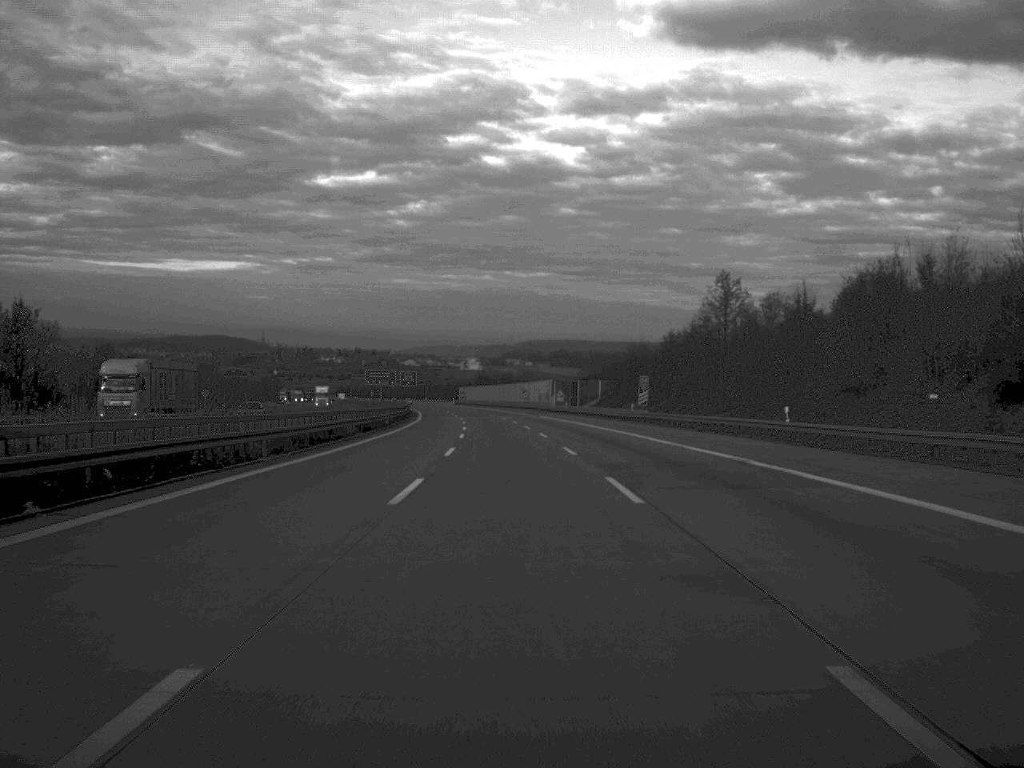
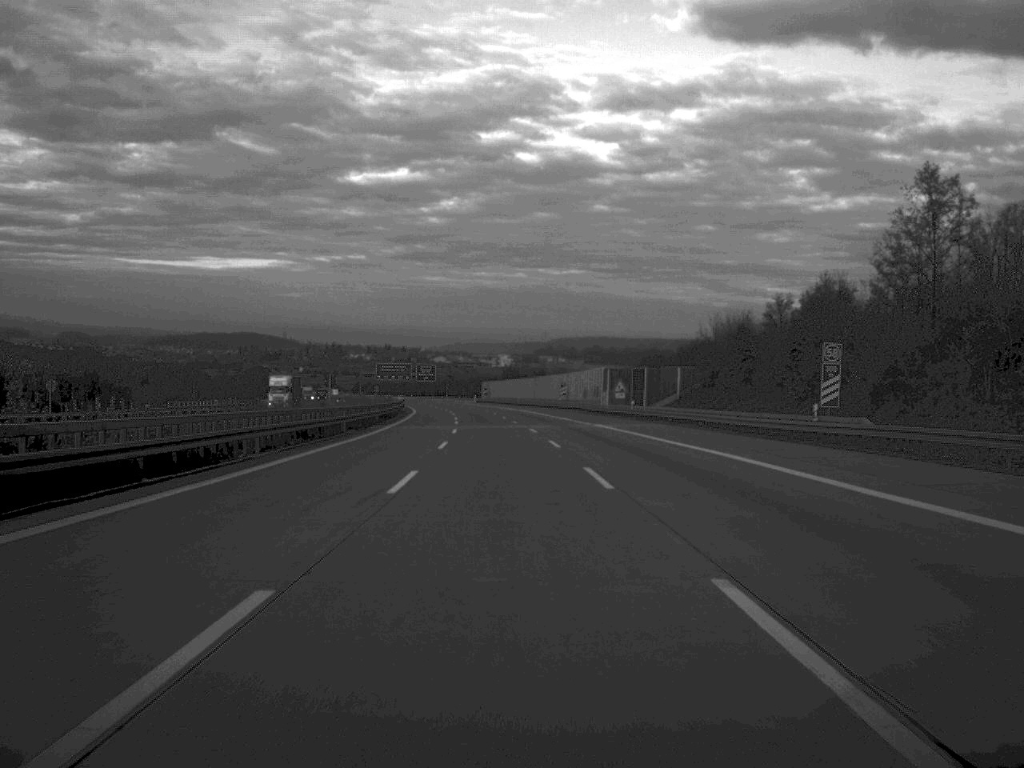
(-0.6, +50.9) m; -2°
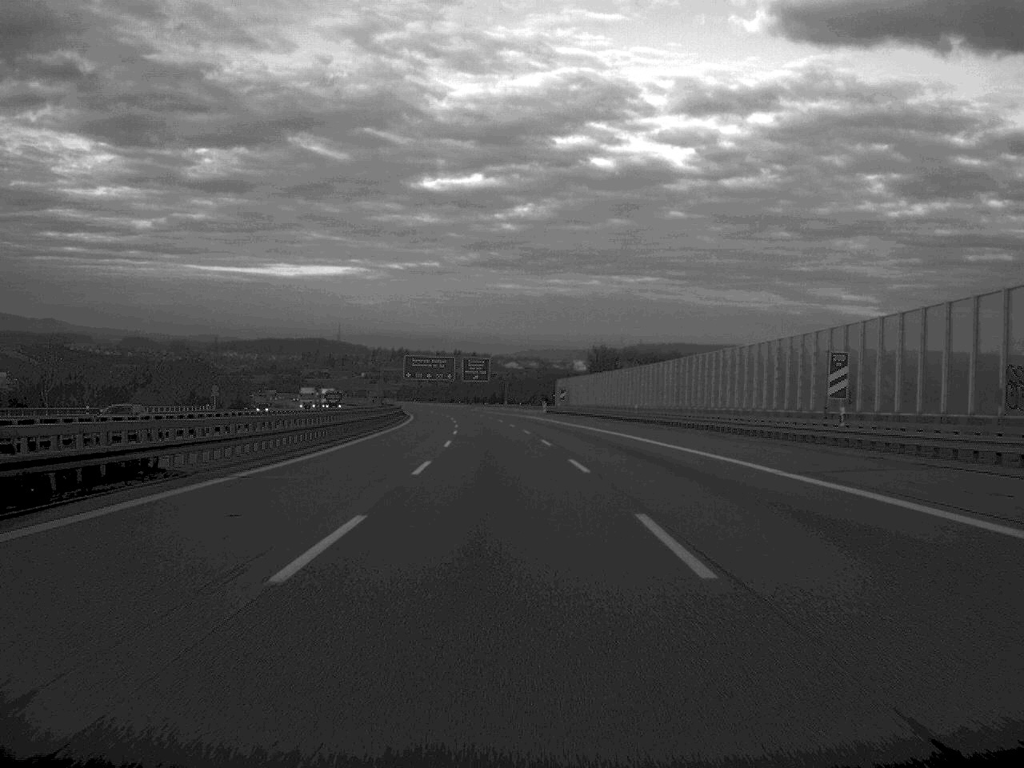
(-3.4, +100.7) m; -3°
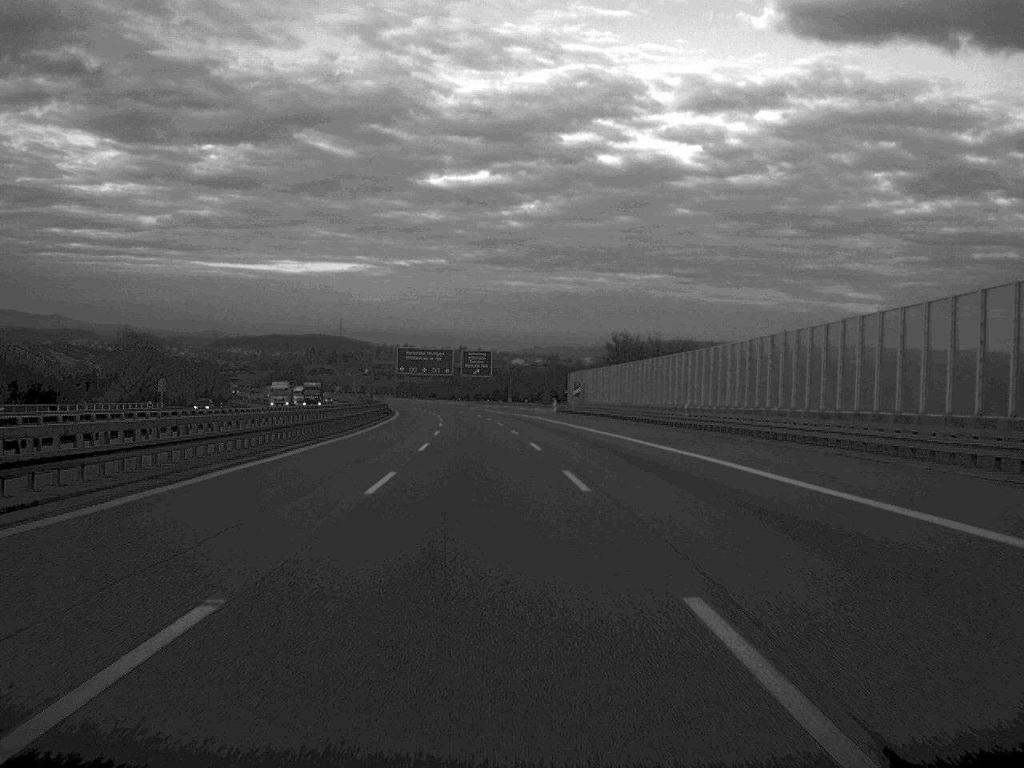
(-0.1, +23.8) m; 0°
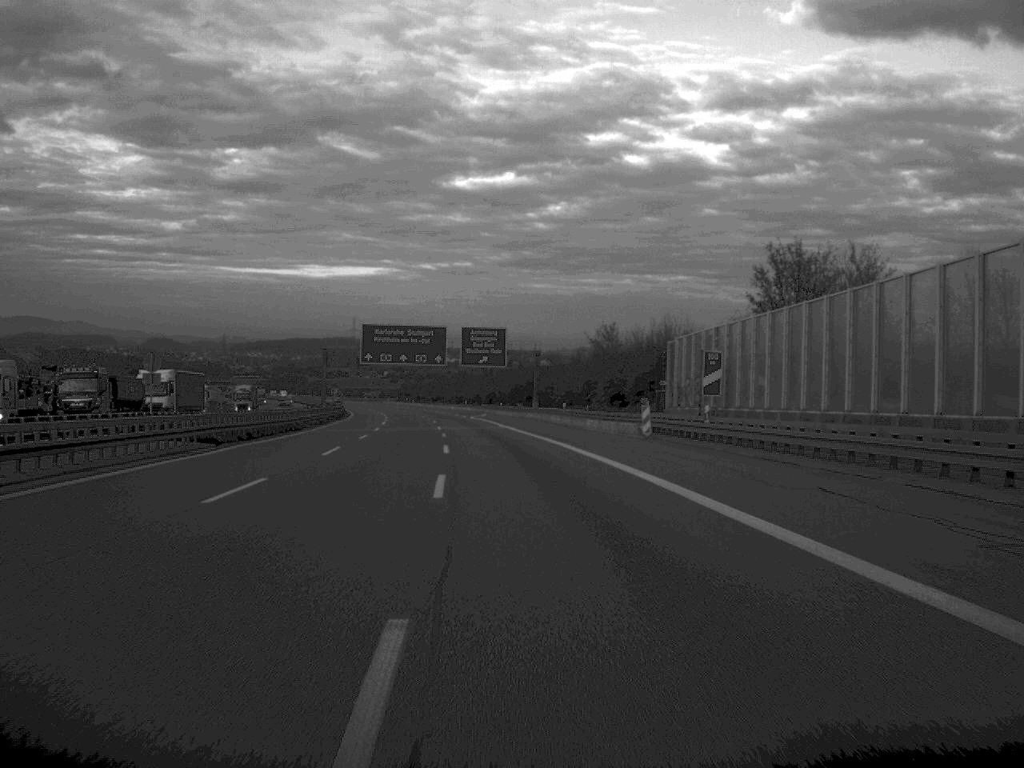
(-0.7, +73.6) m; -1°
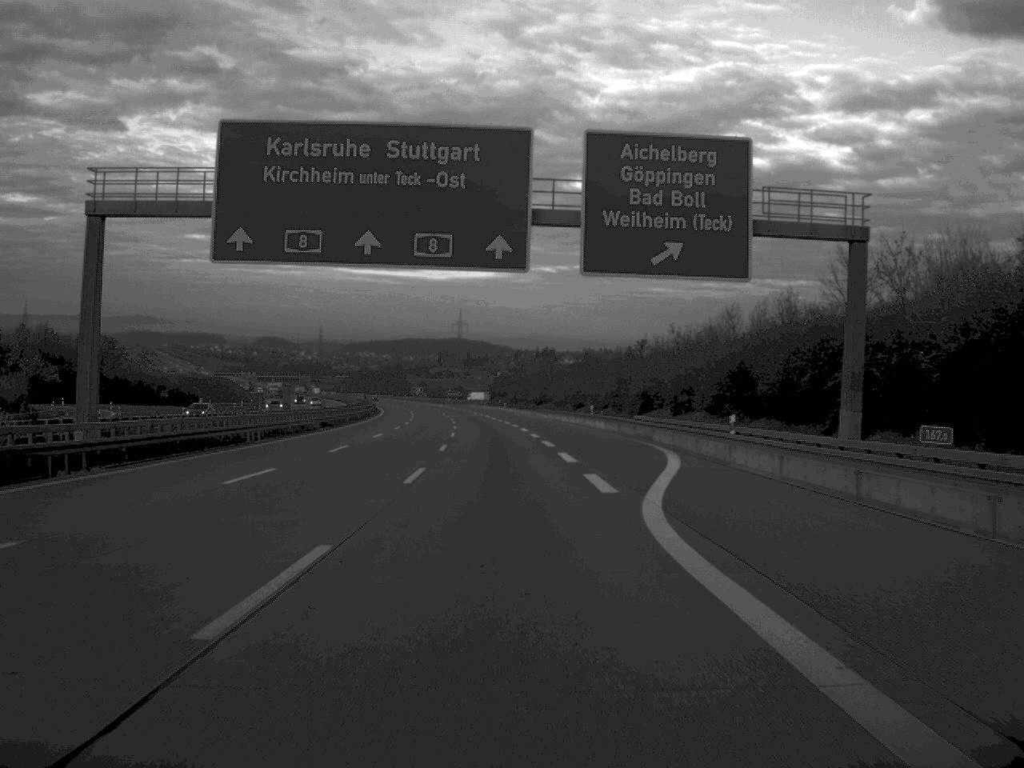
(-5.3, +100.5) m; -5°
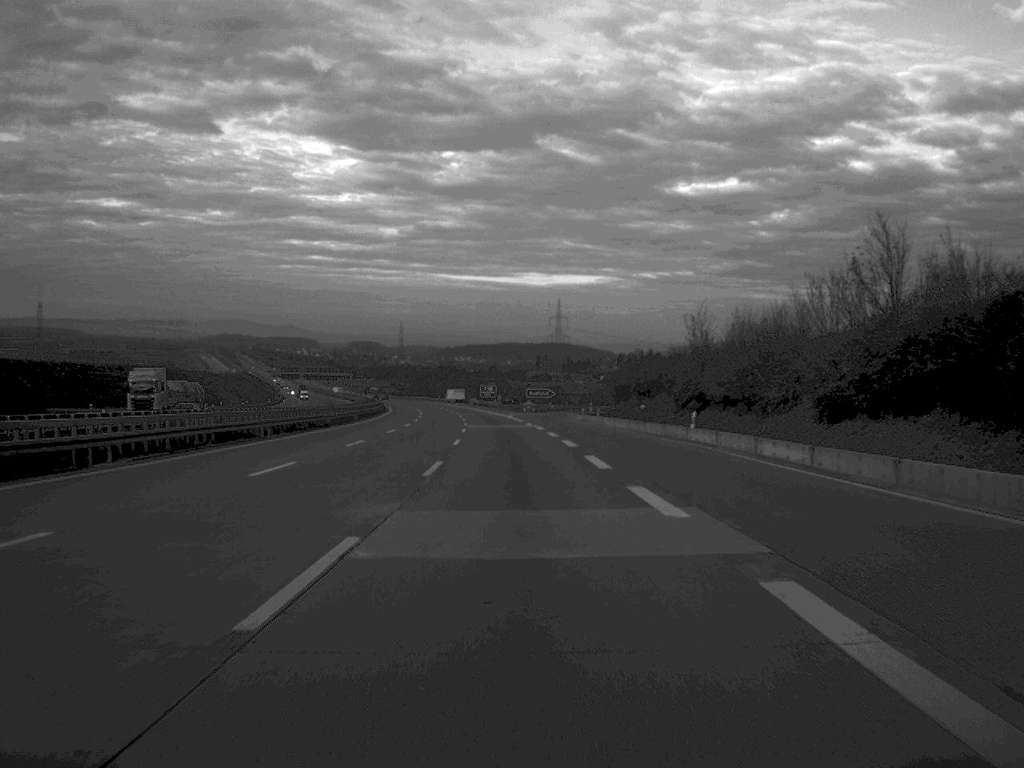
(-5.4, +124.5) m; -4°
